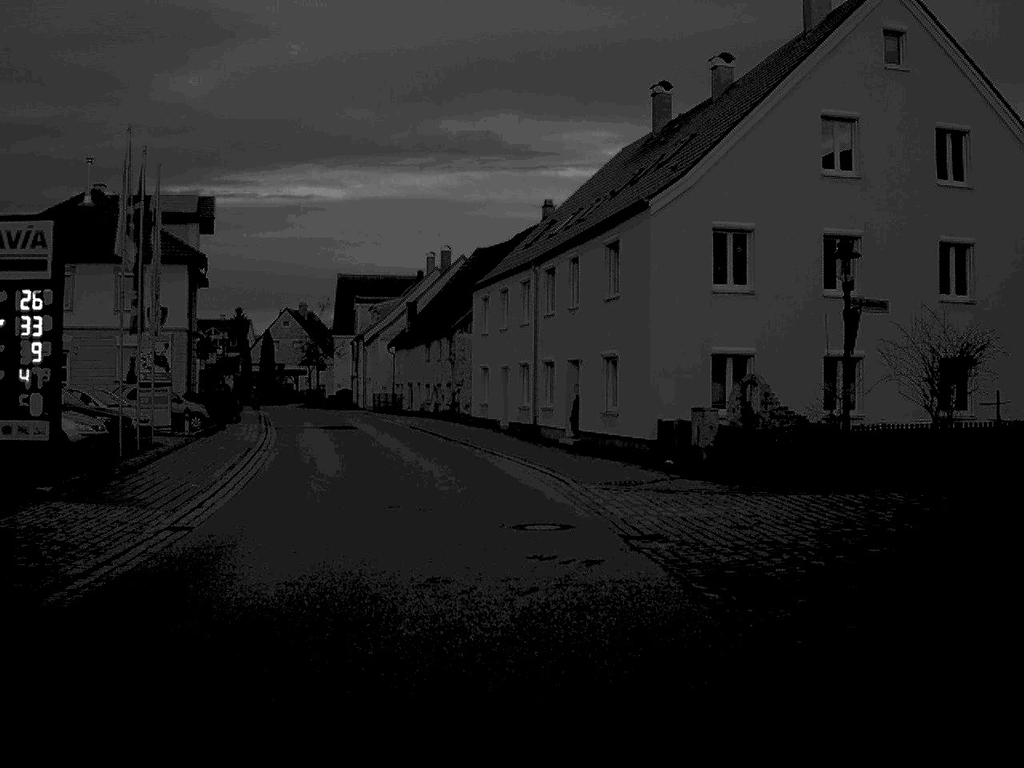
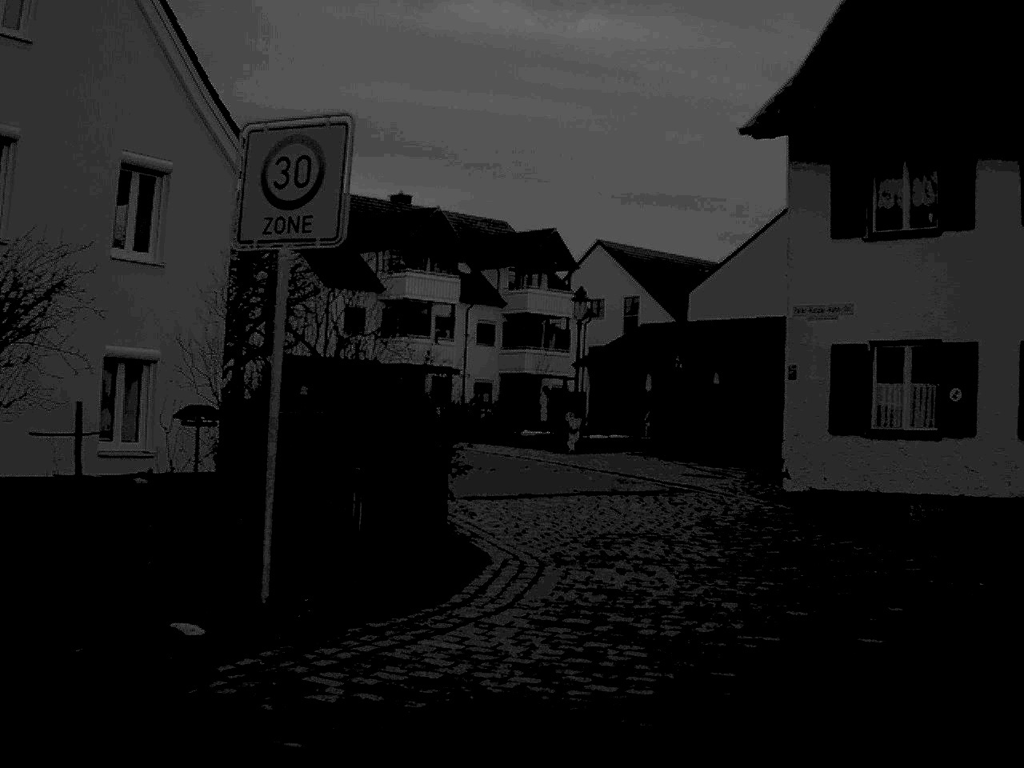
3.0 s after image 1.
(+3.3, +13.5) m; +47°
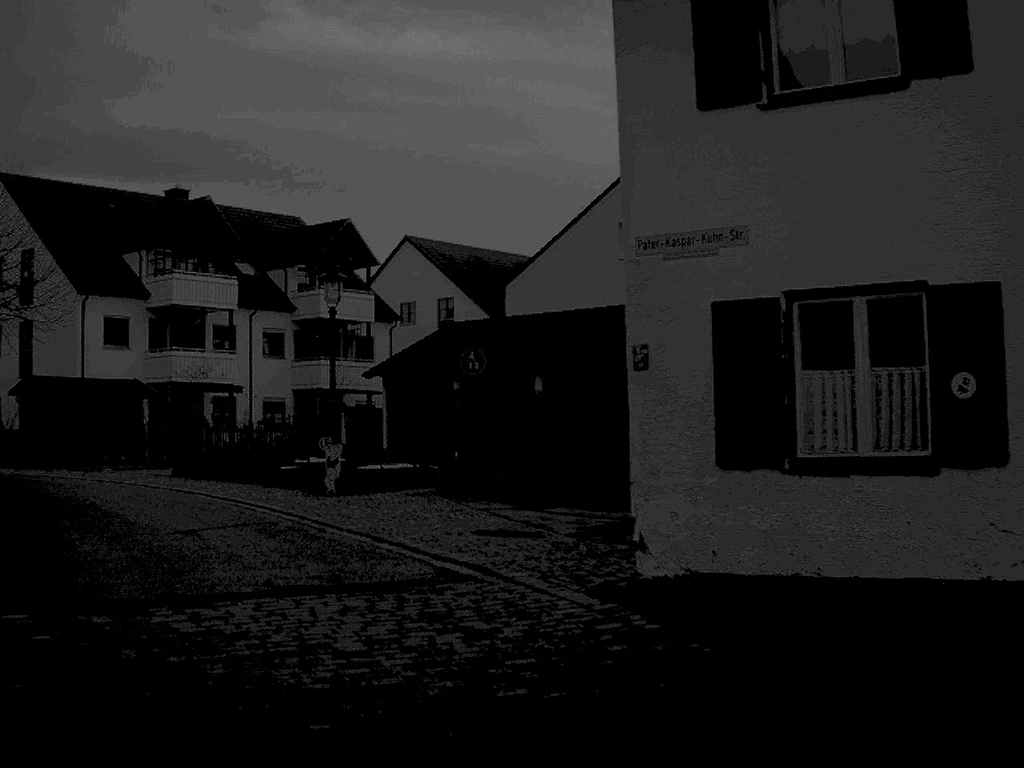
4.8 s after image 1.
(+1.2, +8.3) m; +6°
